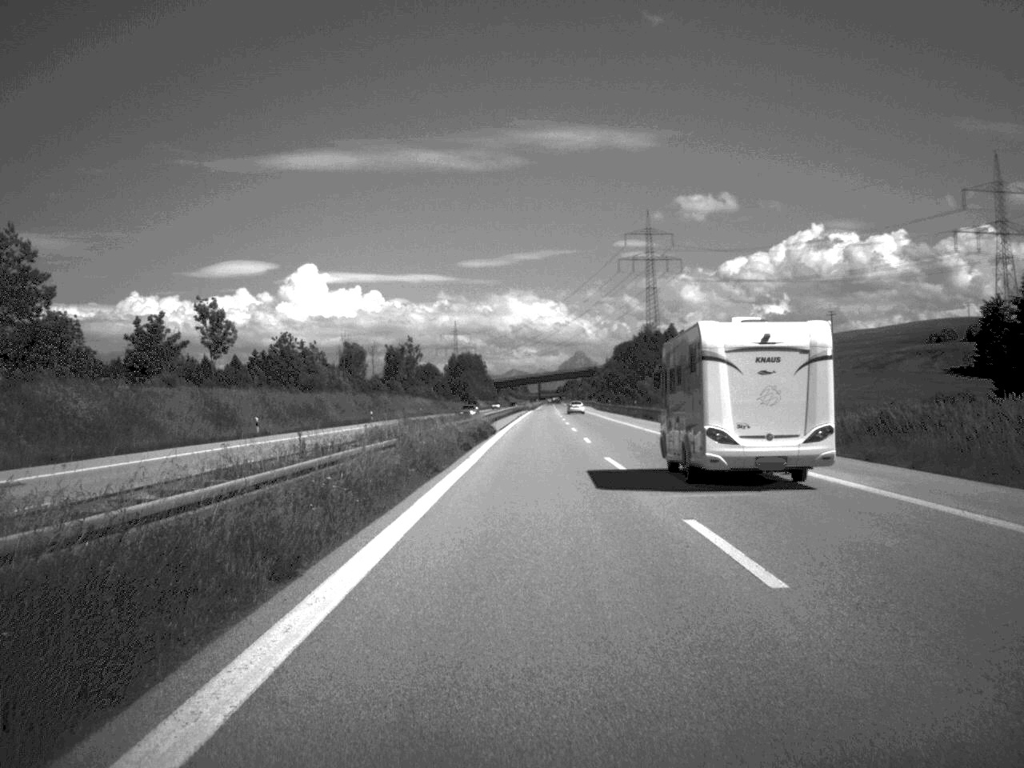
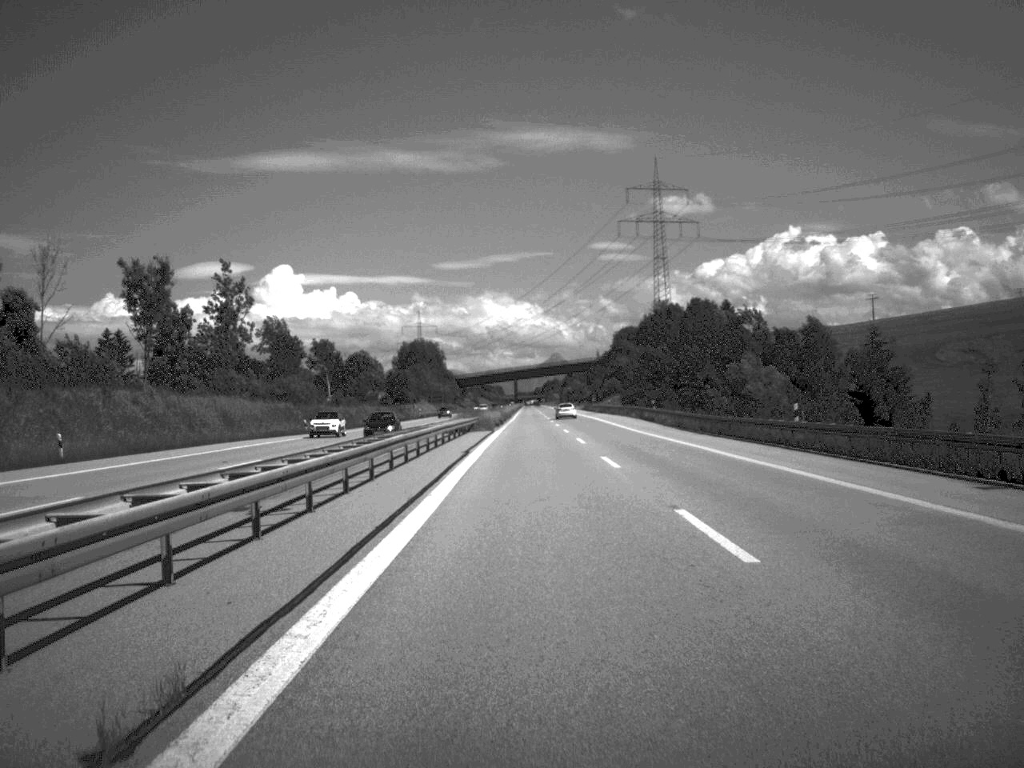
(+1.0, +122.4) m; +1°
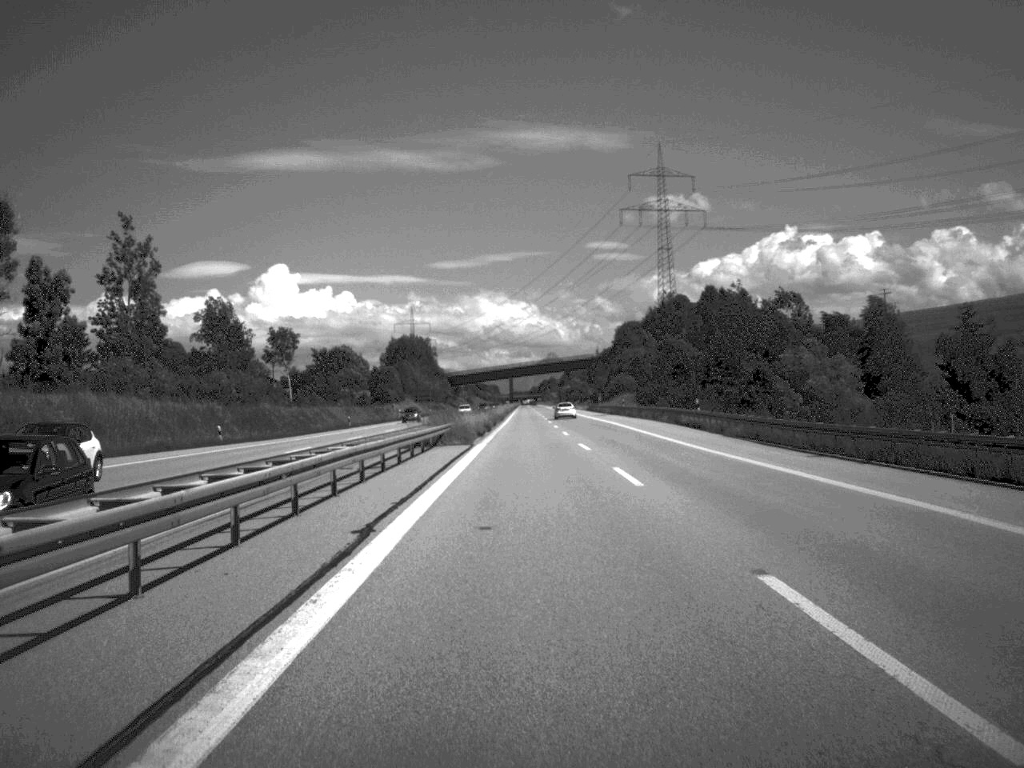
(0.0, +24.5) m; 0°
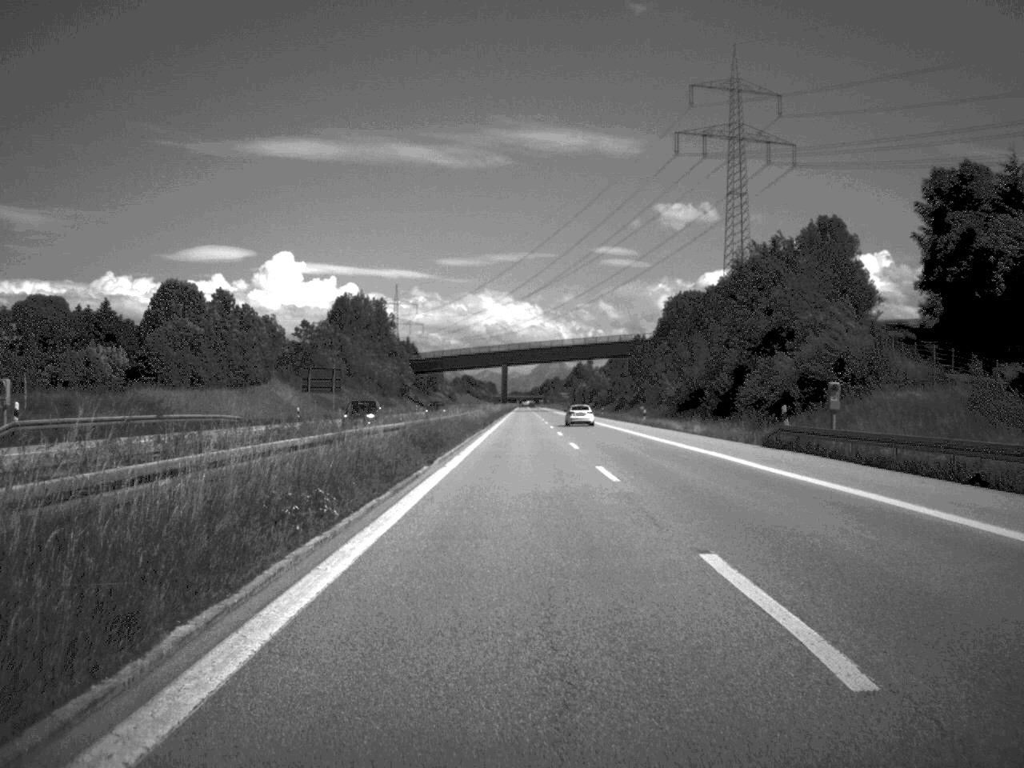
(-0.2, +122.6) m; 0°
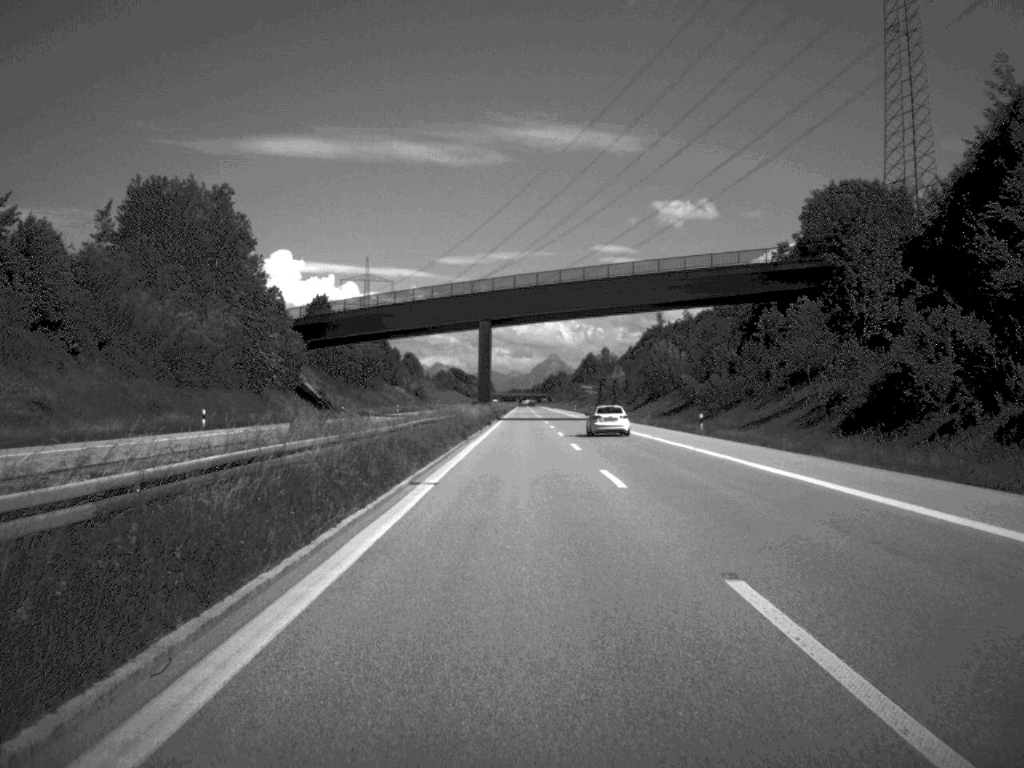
(-0.5, +125.3) m; 0°
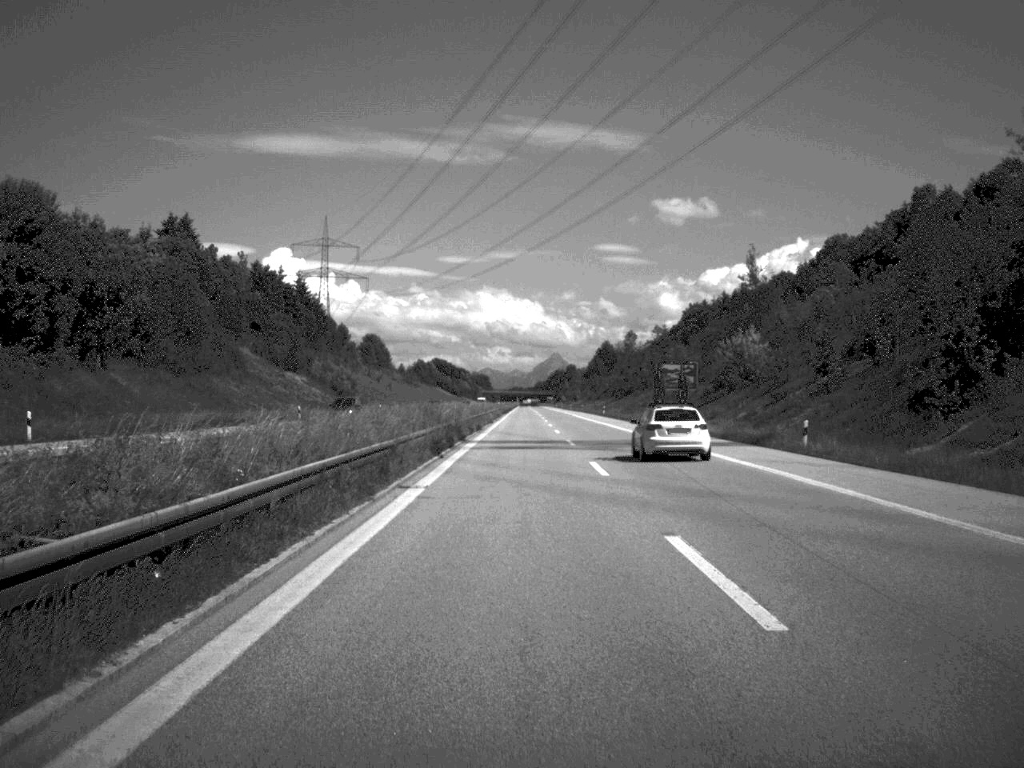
(-0.3, +120.4) m; 0°
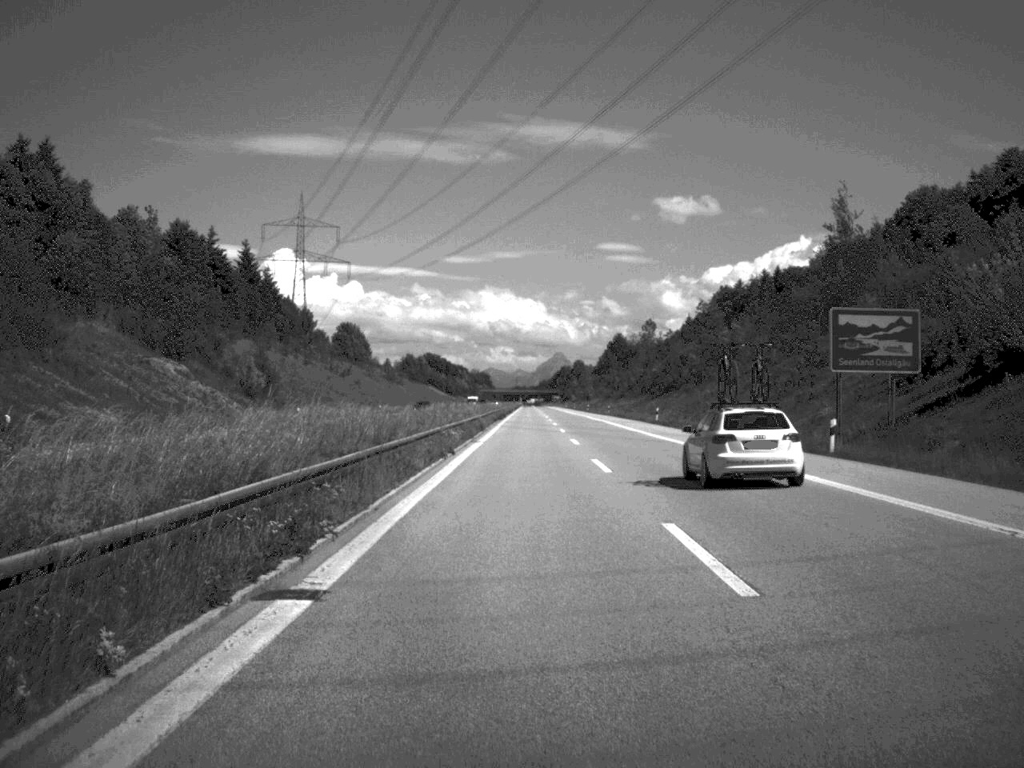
(-0.1, +51.8) m; 0°
